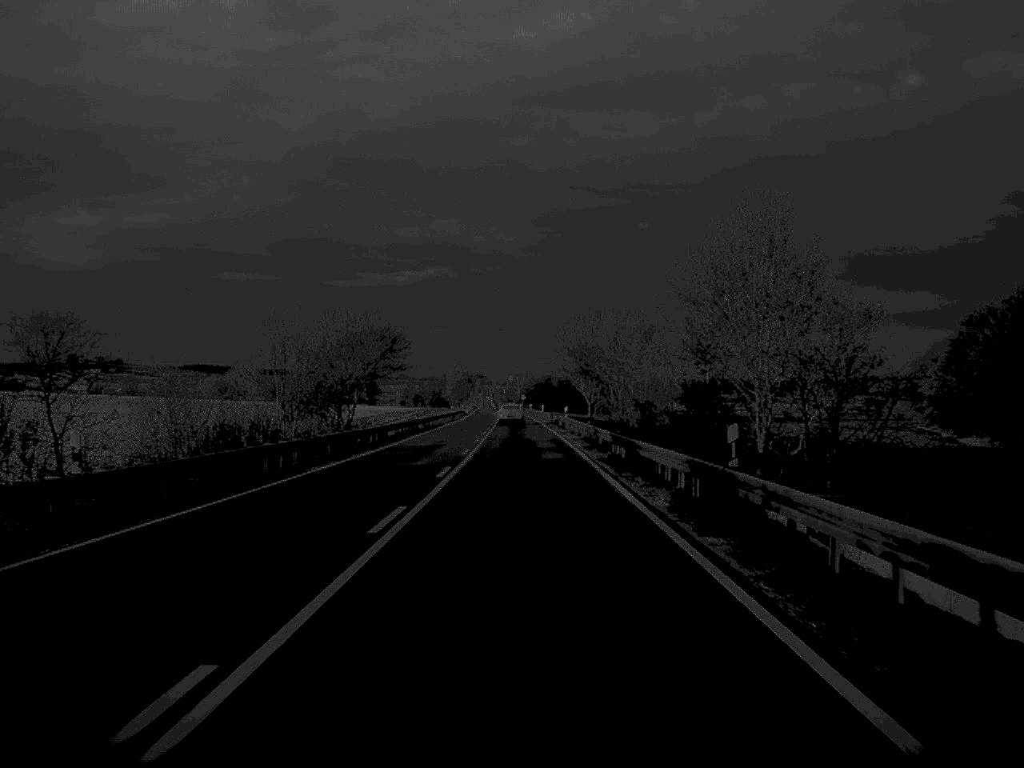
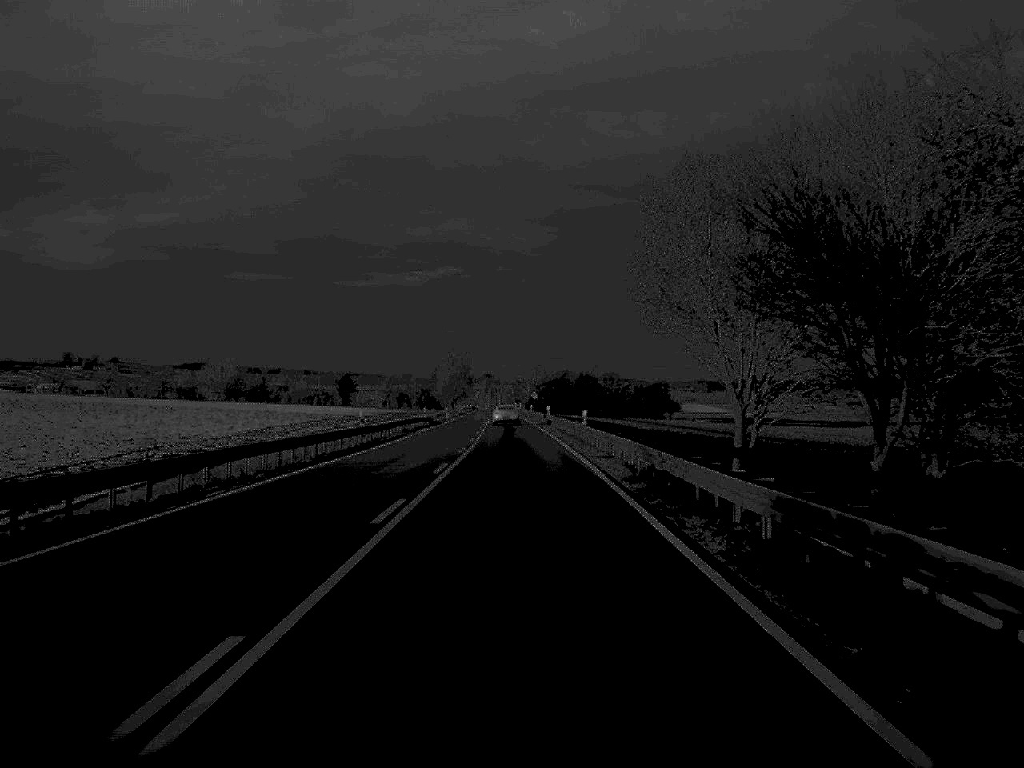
(-0.2, +70.9) m; 0°
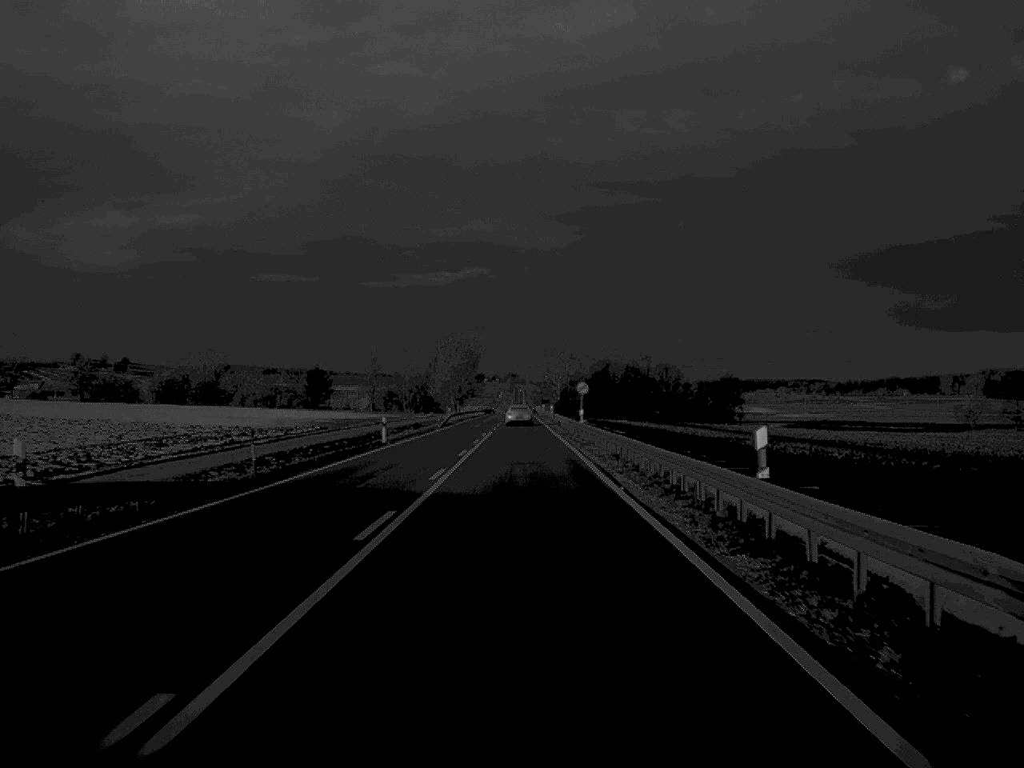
(-0.7, +73.5) m; -1°
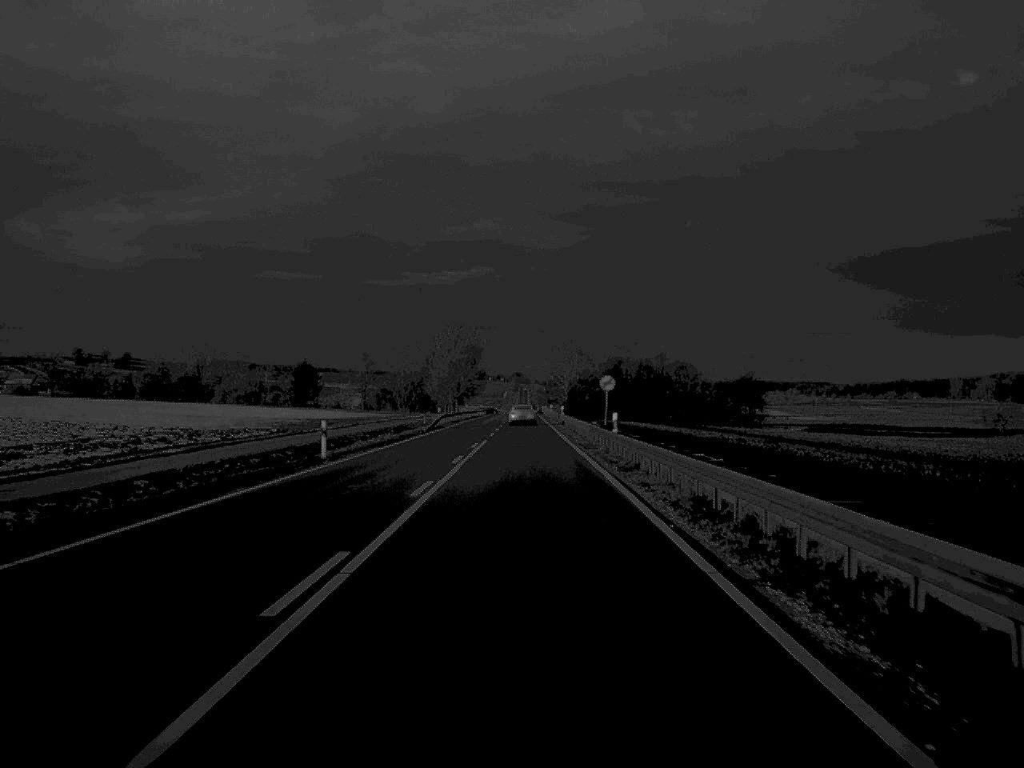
(0.0, +17.5) m; 0°
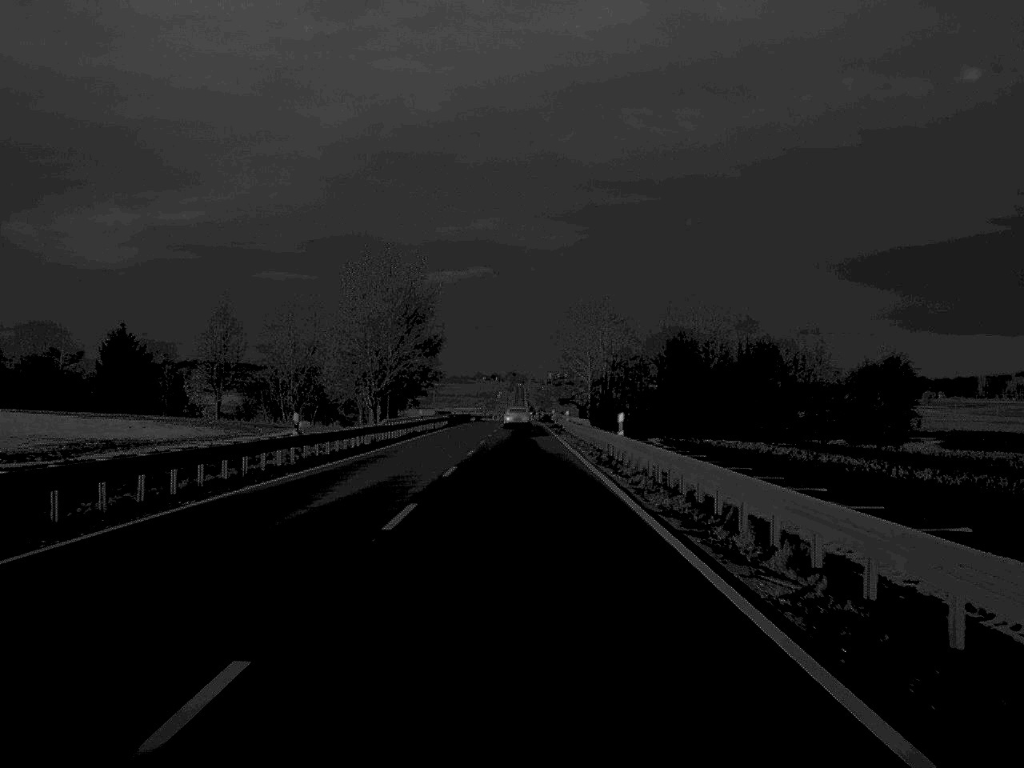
(+0.1, +93.2) m; 0°
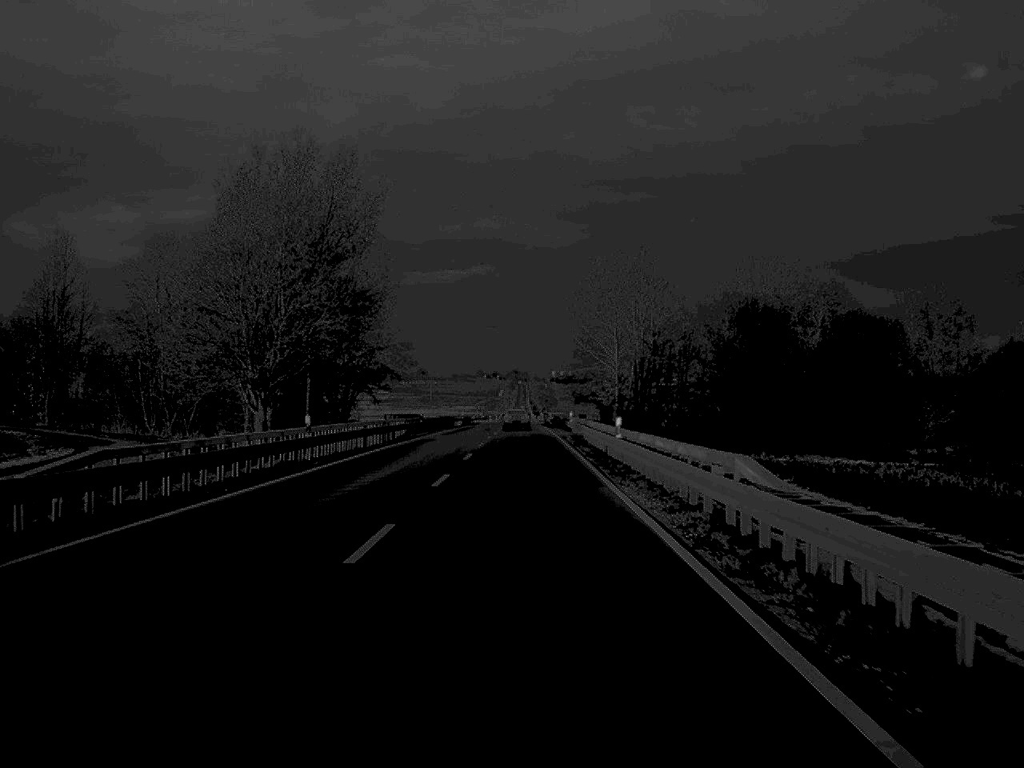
(0.0, +39.1) m; 0°
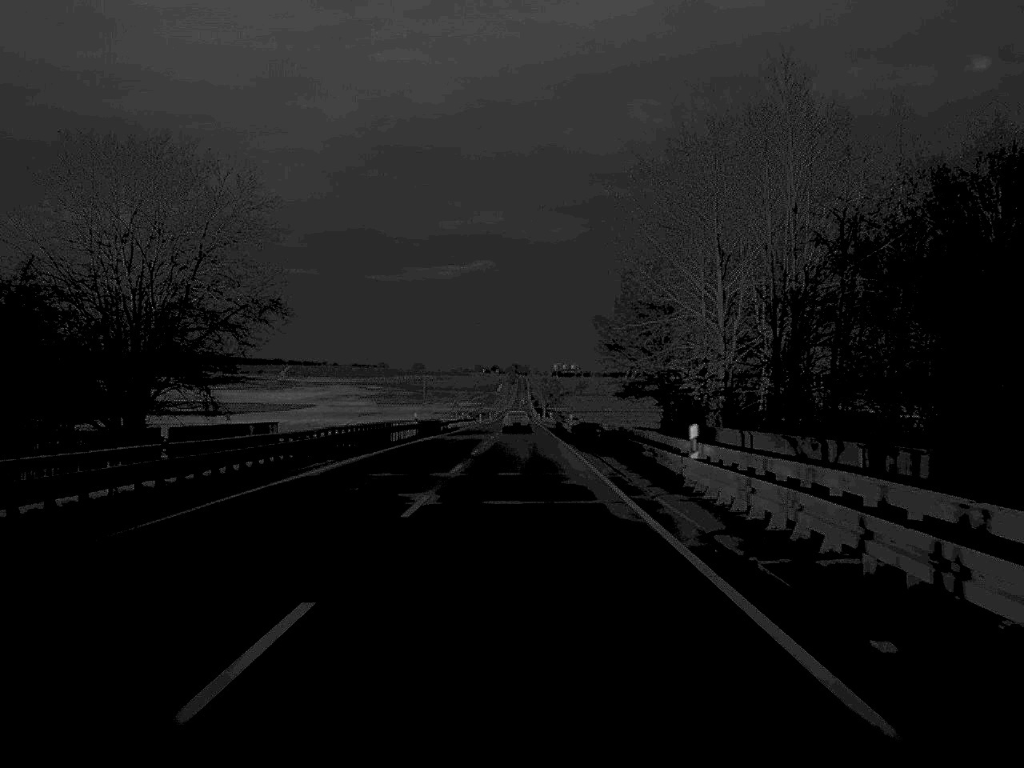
(0.0, +54.3) m; 0°
